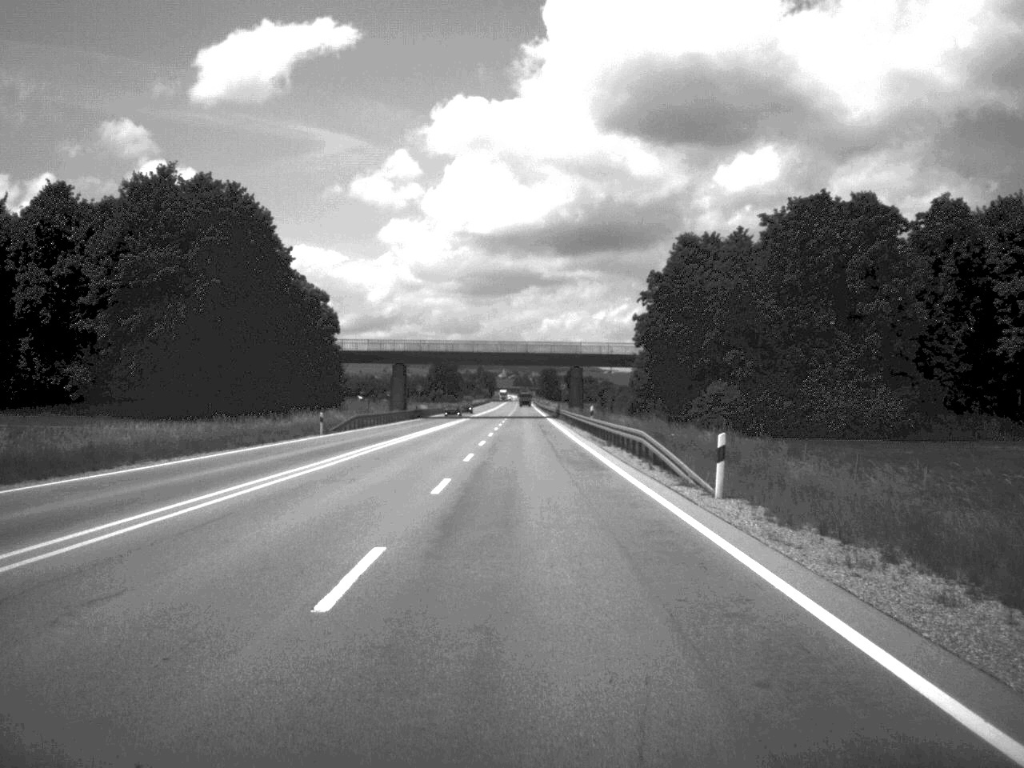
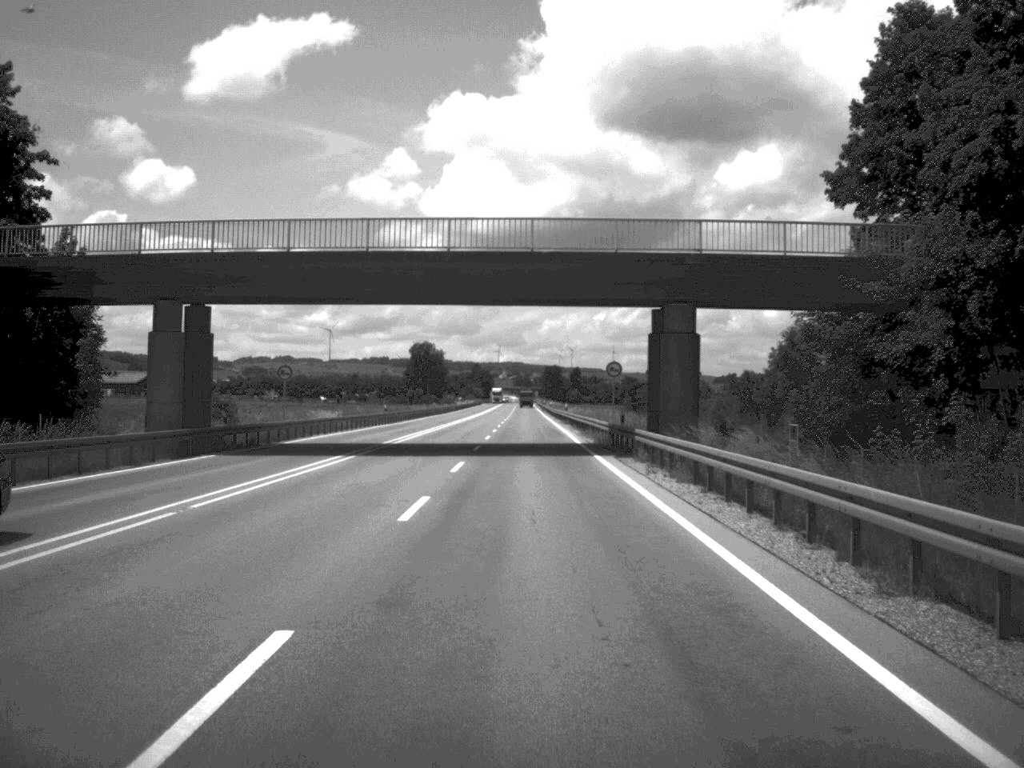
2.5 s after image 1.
(-0.1, +76.5) m; 0°
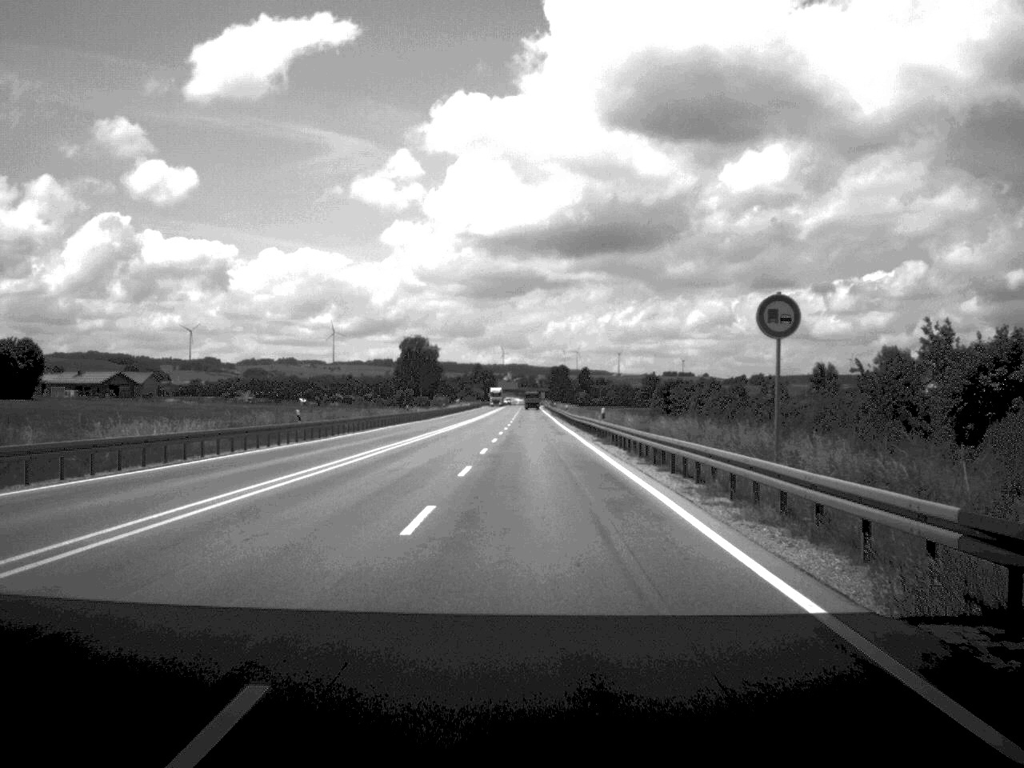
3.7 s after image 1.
(-0.1, +37.4) m; 0°
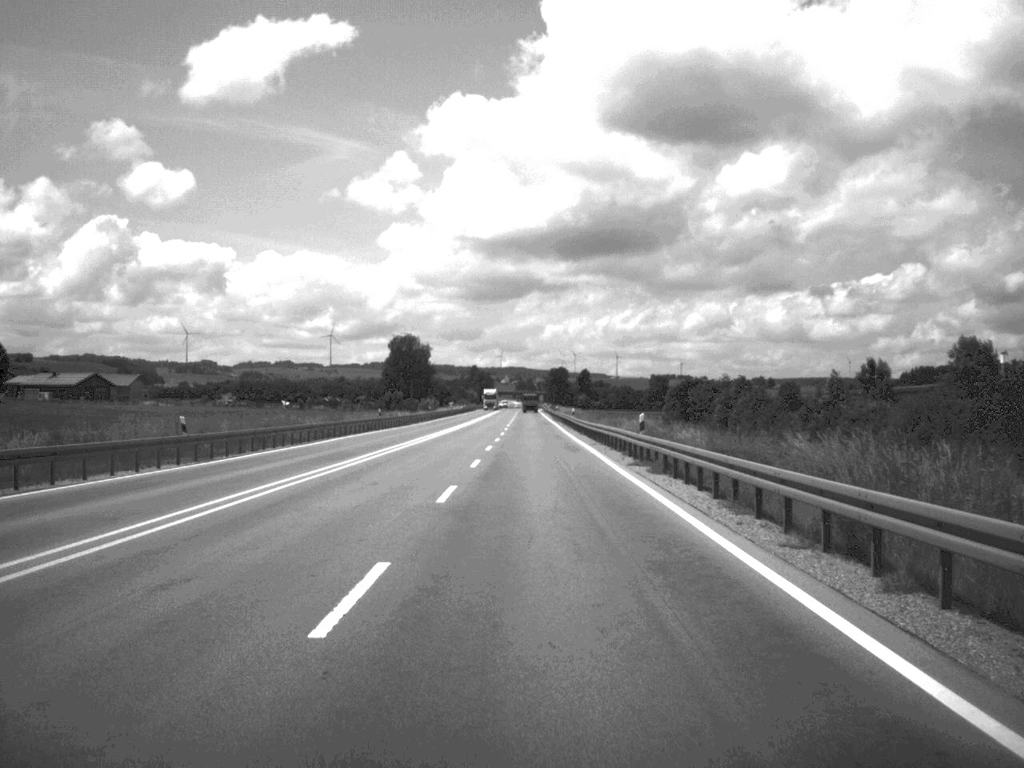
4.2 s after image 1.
(0.0, +18.5) m; 0°
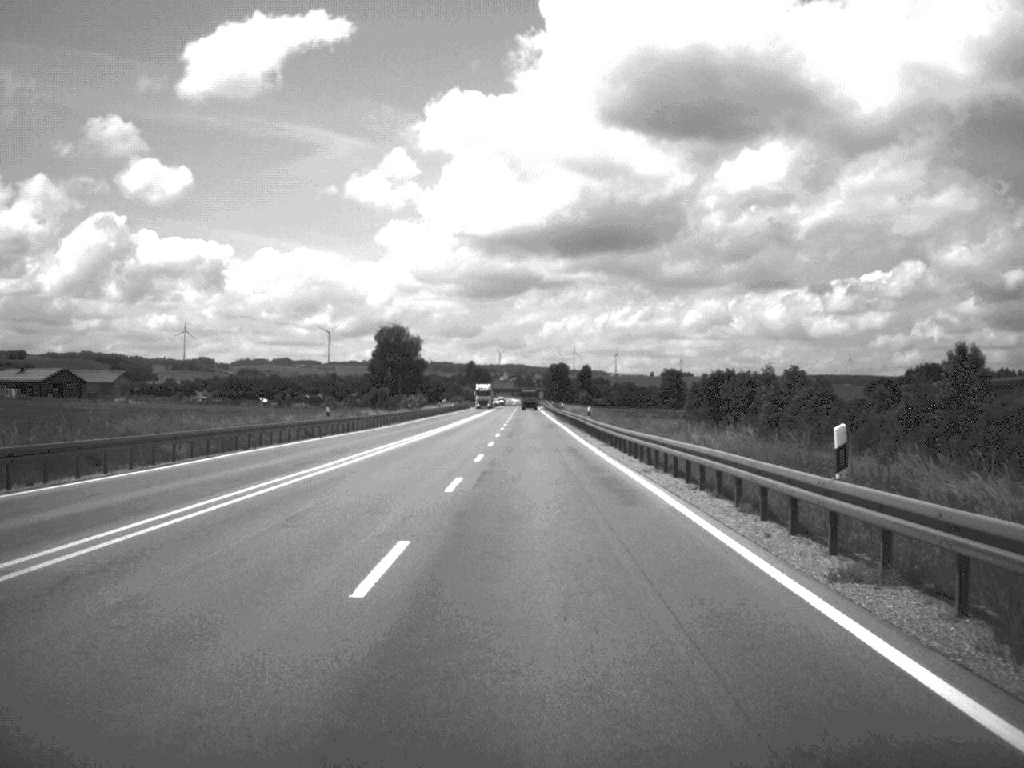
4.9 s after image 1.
(0.0, +22.1) m; 0°
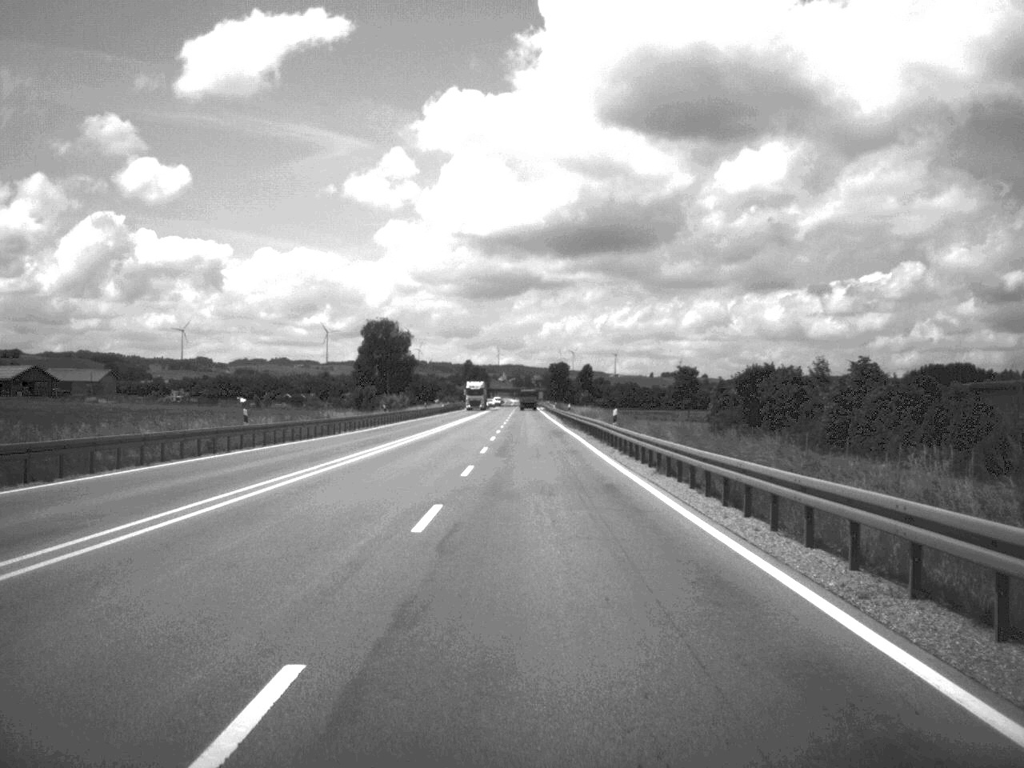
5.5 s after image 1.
(0.0, +18.7) m; 0°
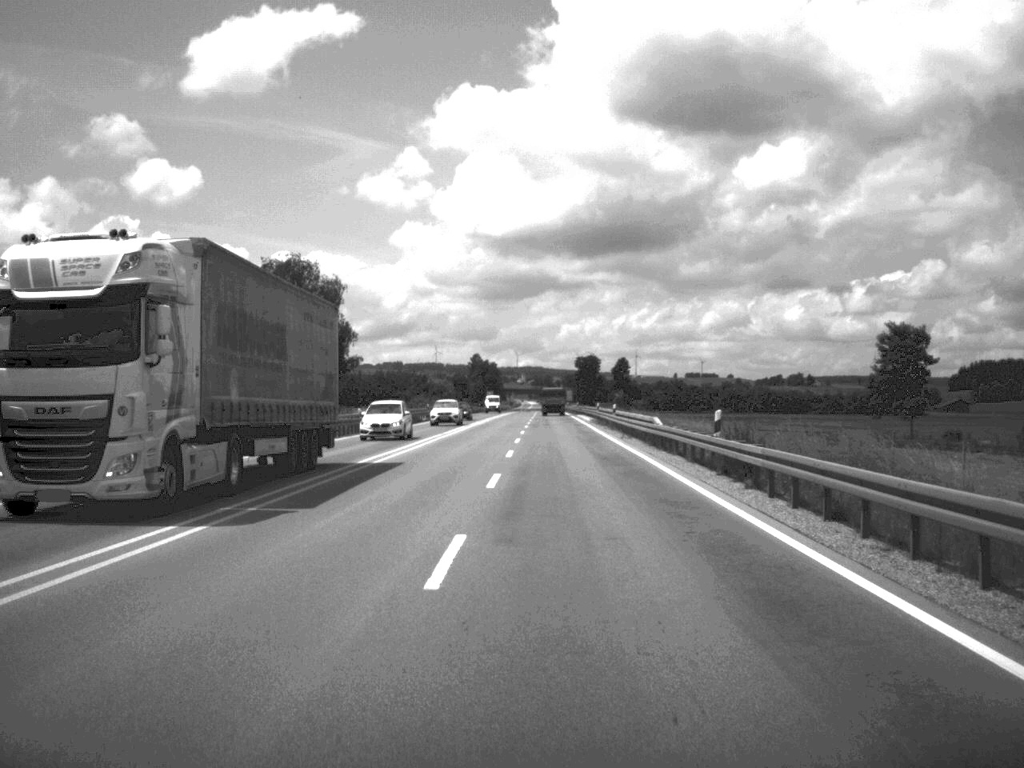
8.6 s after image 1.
(-0.7, +99.8) m; -1°
